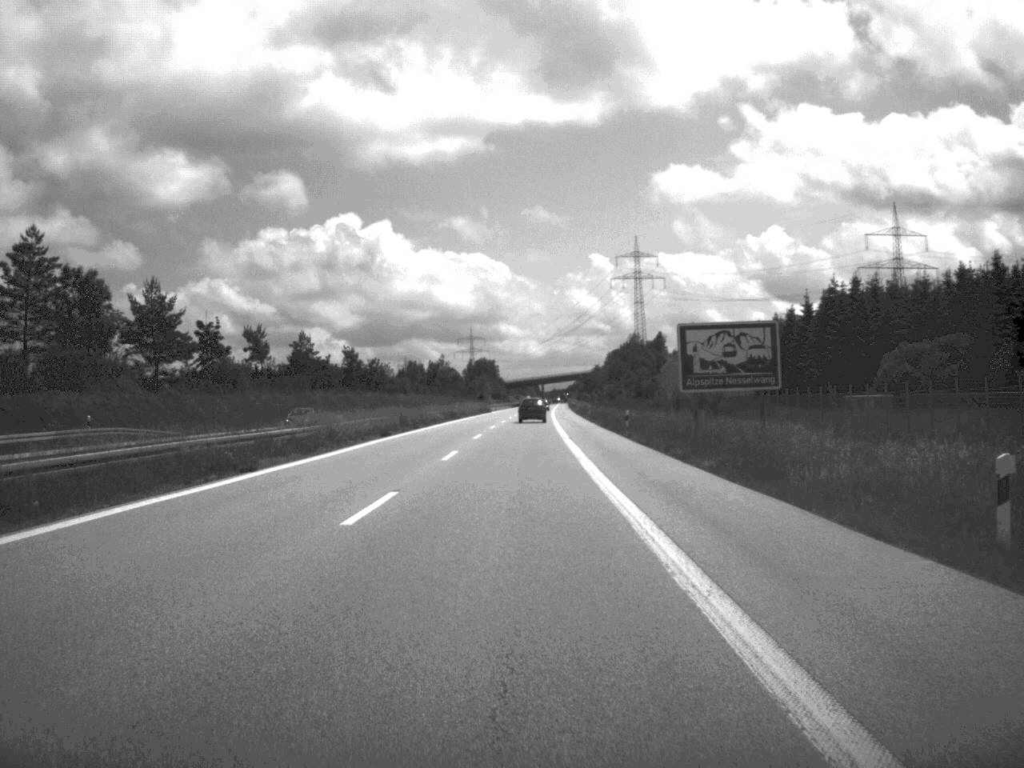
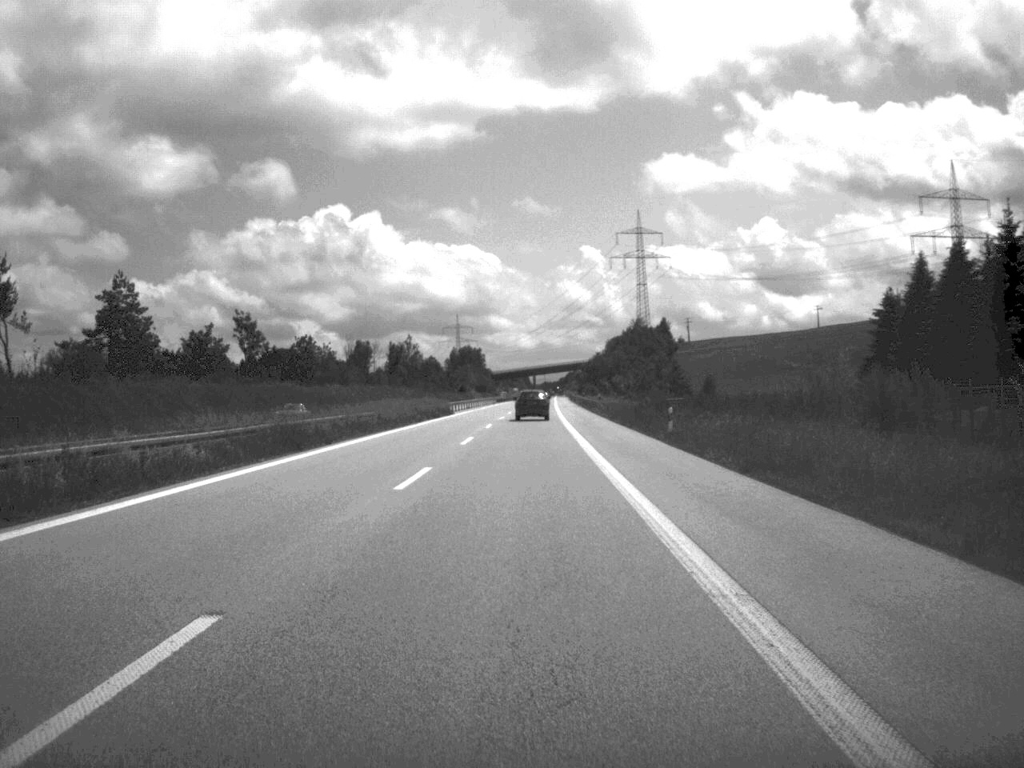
(+0.2, +65.8) m; 0°
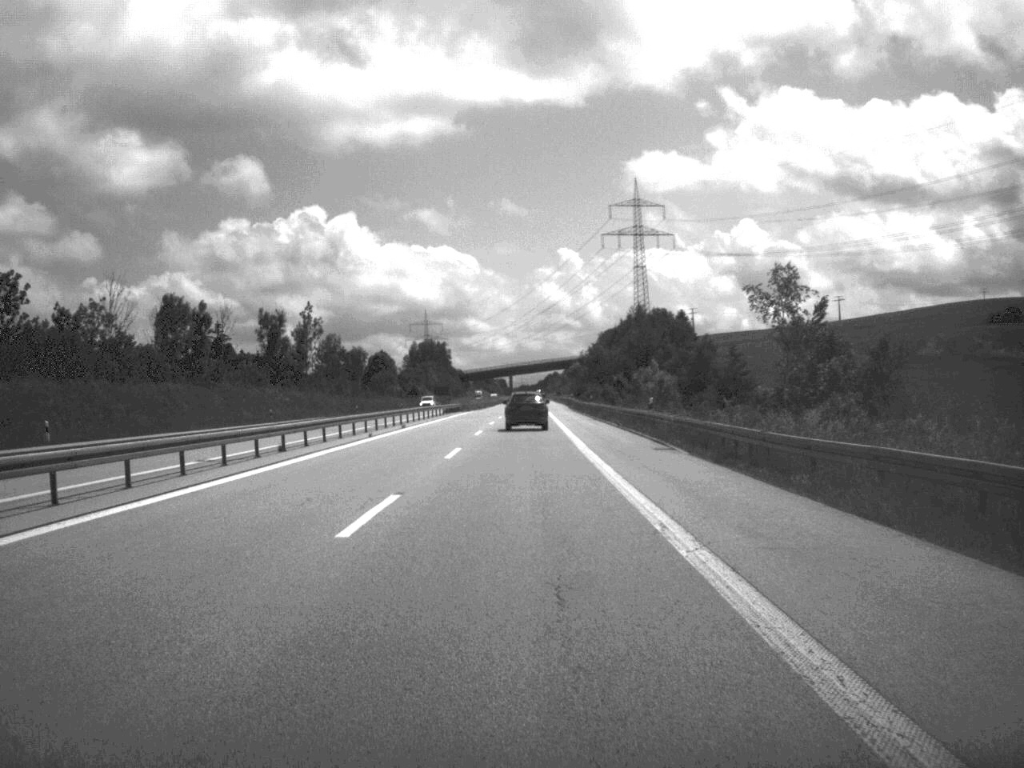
(+0.6, +94.8) m; +1°
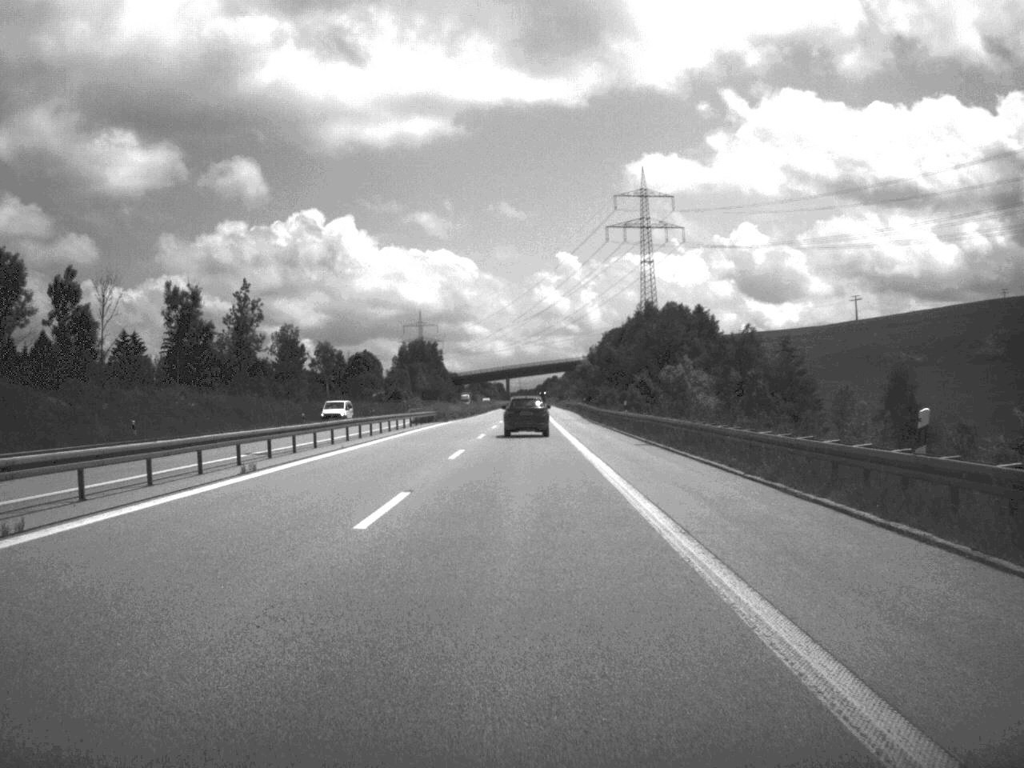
(0.0, +34.1) m; 0°
